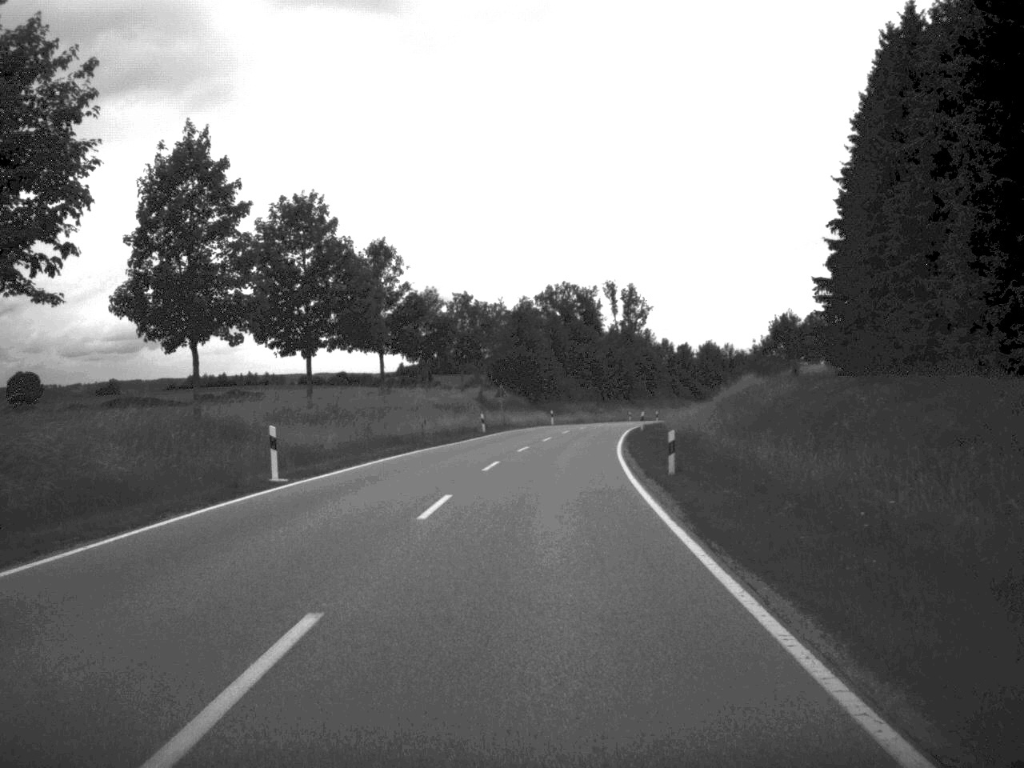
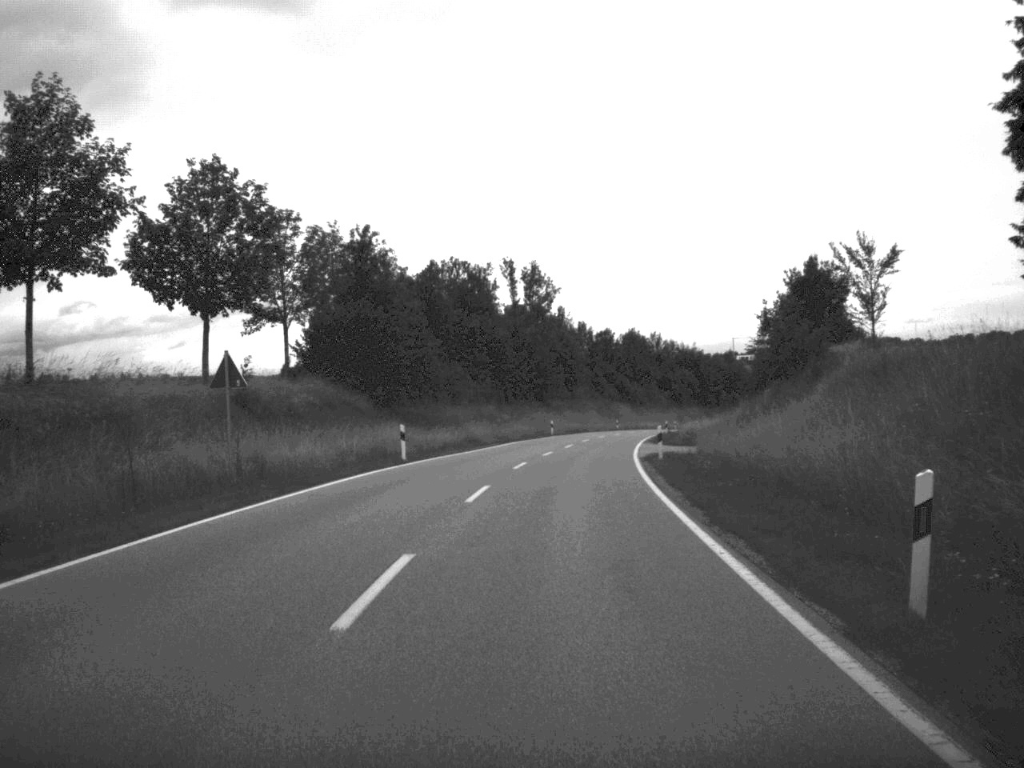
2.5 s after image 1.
(+2.2, +54.3) m; +5°
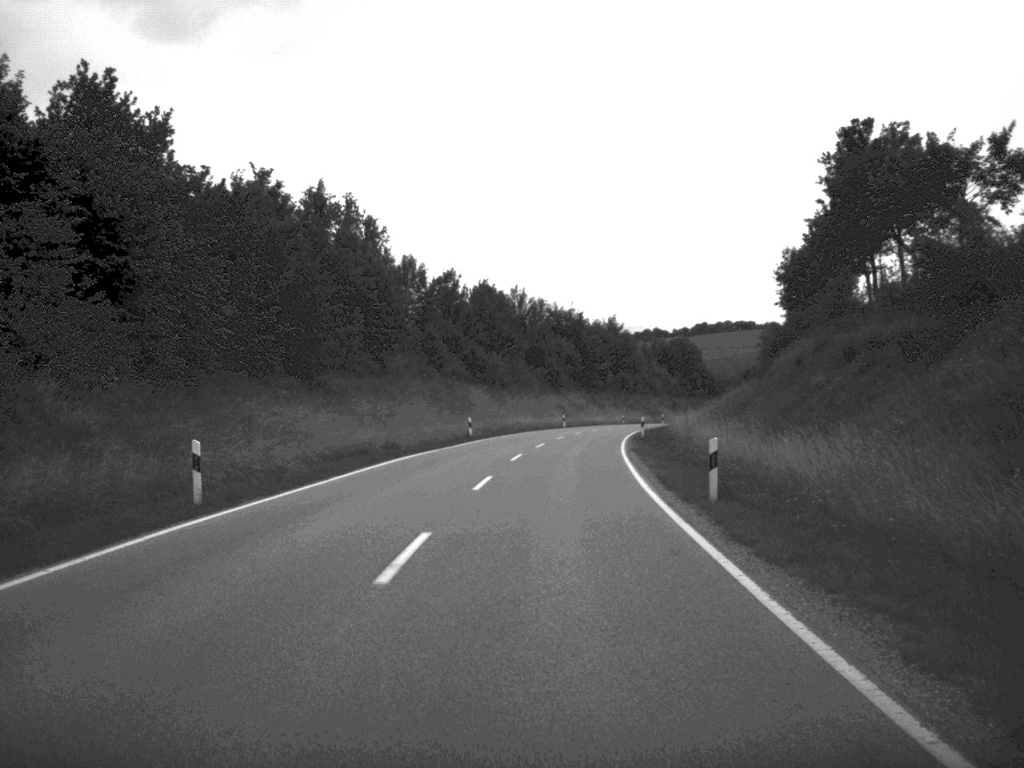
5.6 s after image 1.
(+4.1, +67.0) m; +7°
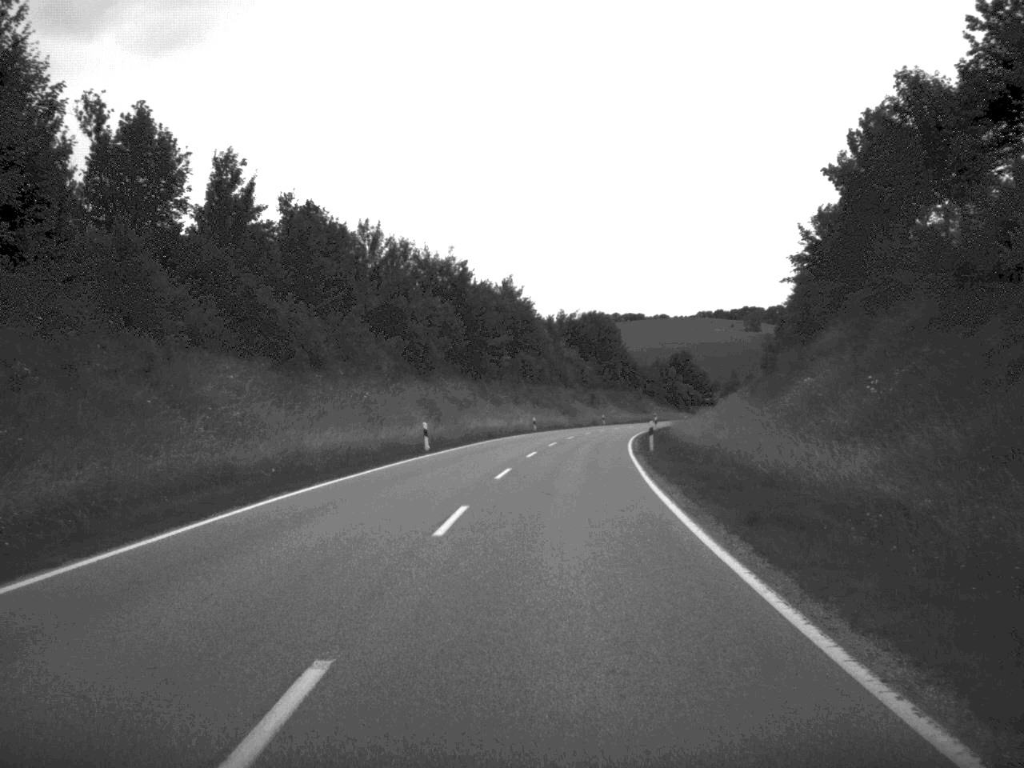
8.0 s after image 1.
(+2.2, +54.1) m; +5°
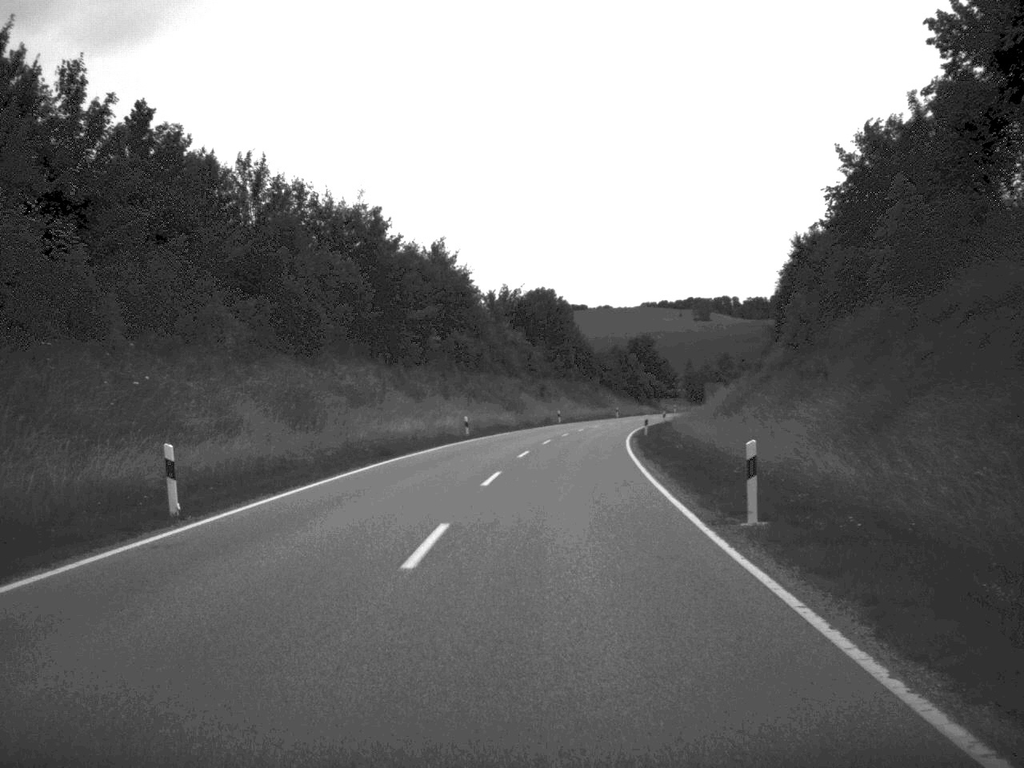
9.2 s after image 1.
(+0.5, +26.3) m; +3°
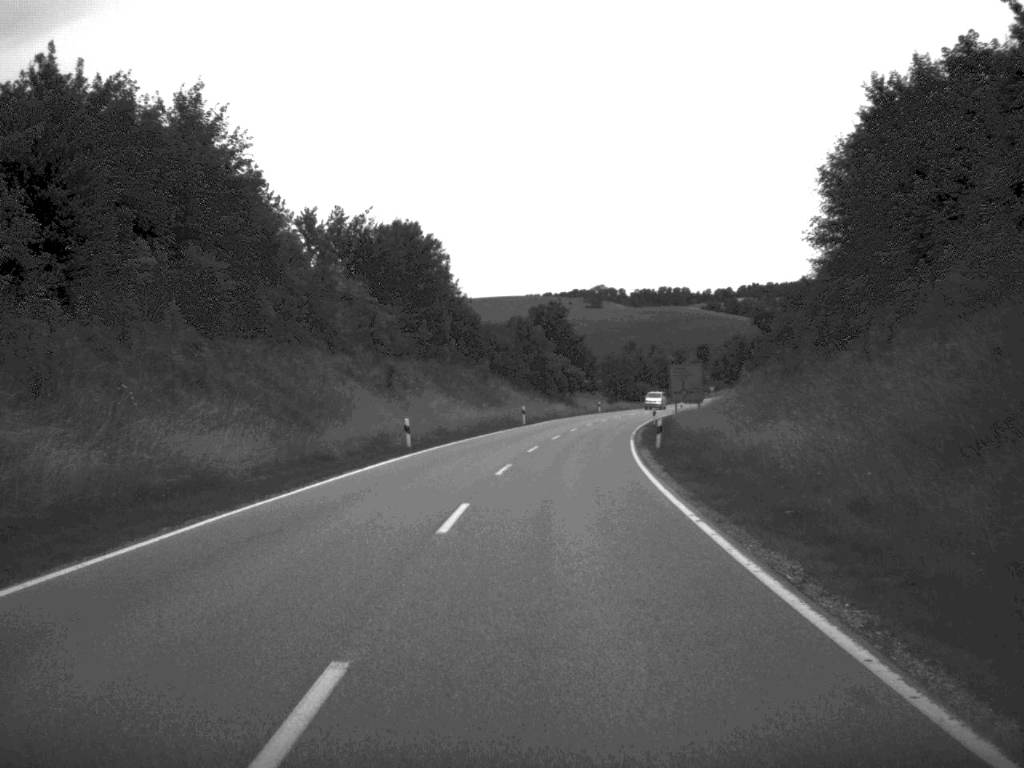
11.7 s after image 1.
(+2.3, +54.8) m; +5°
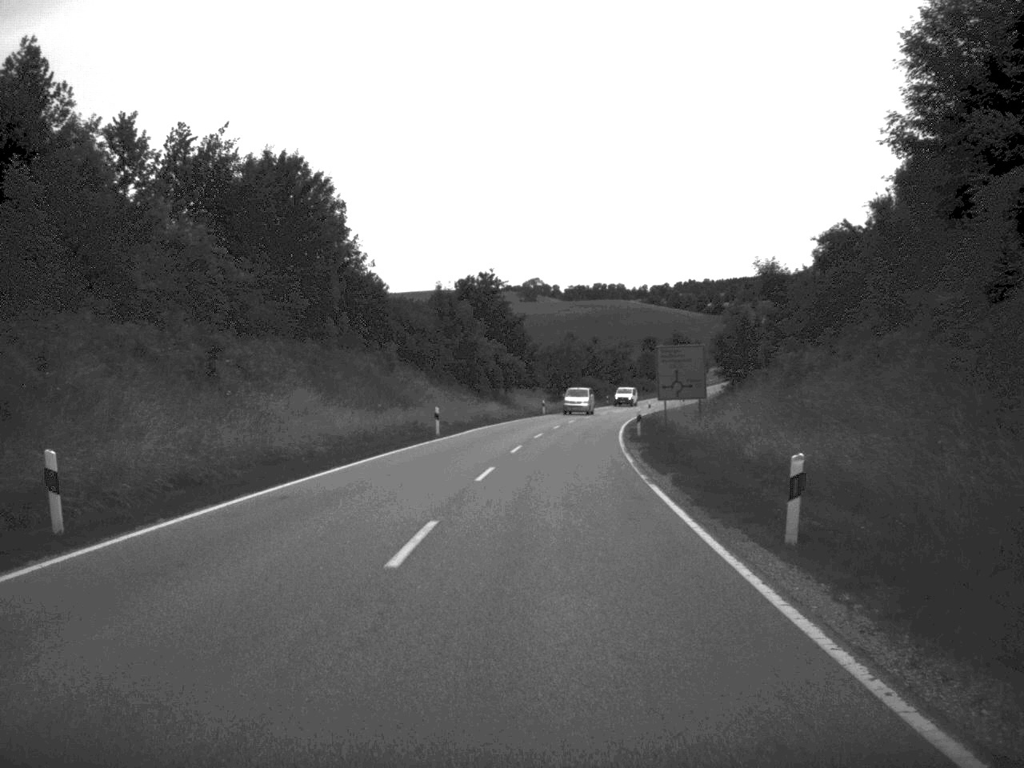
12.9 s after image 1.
(+0.6, +26.3) m; +3°
